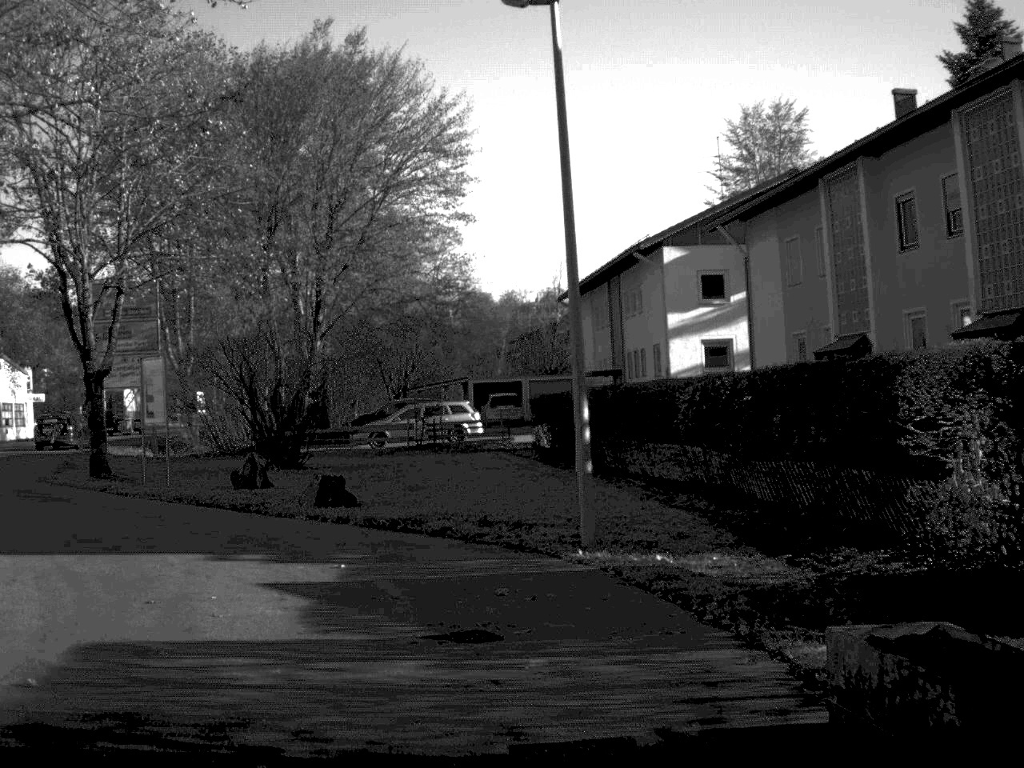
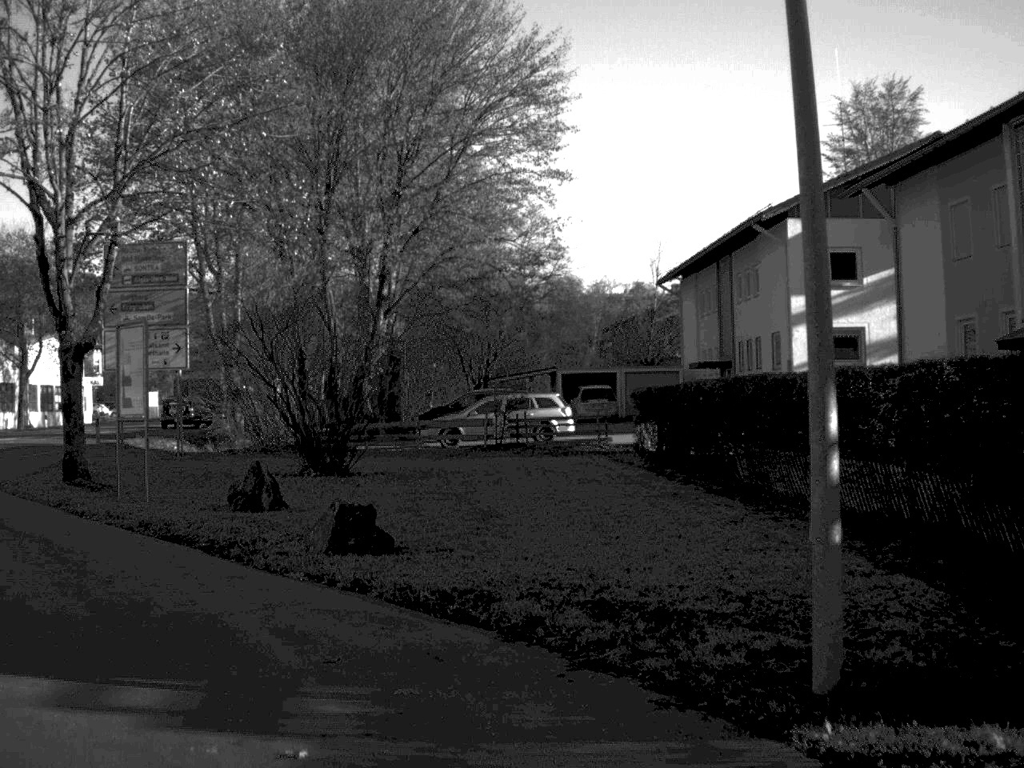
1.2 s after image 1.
(-0.3, +6.7) m; -3°
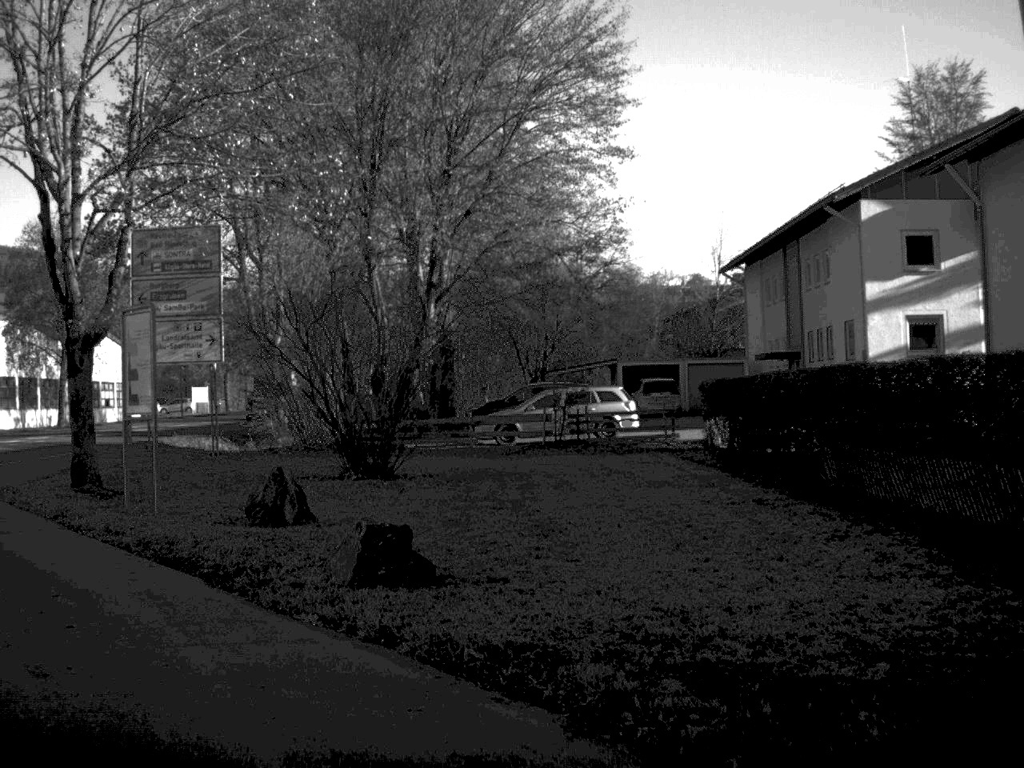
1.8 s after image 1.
(0.0, +2.3) m; -3°
